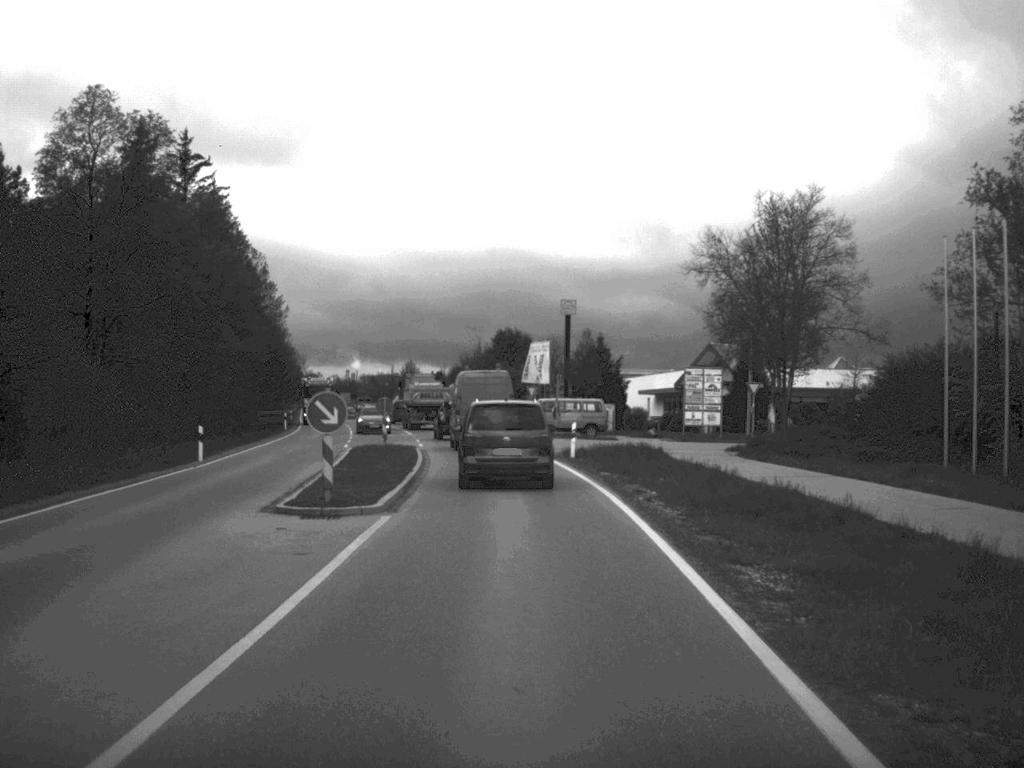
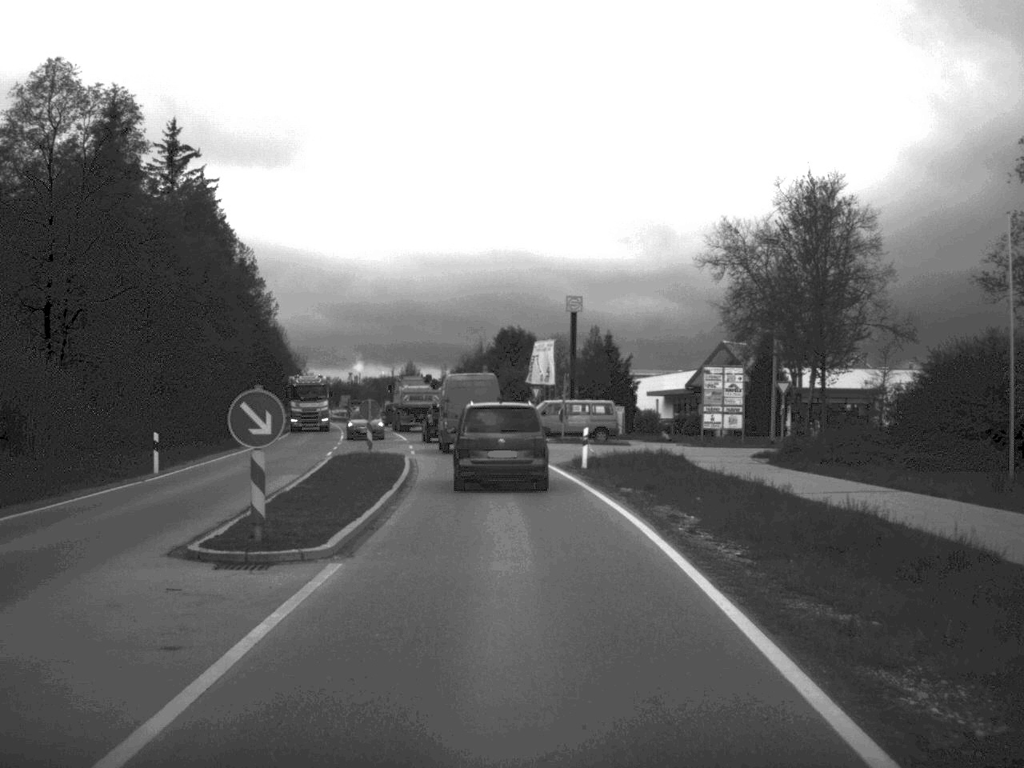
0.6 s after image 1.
(0.0, +5.0) m; 0°
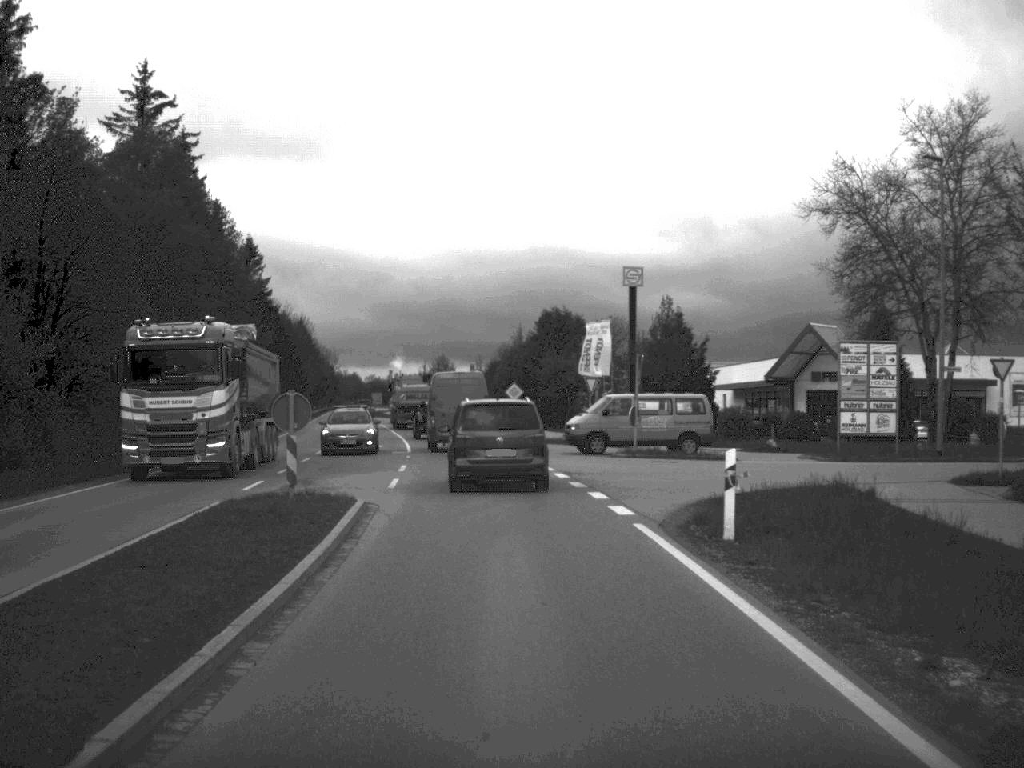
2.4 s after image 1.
(-0.3, +17.6) m; -2°
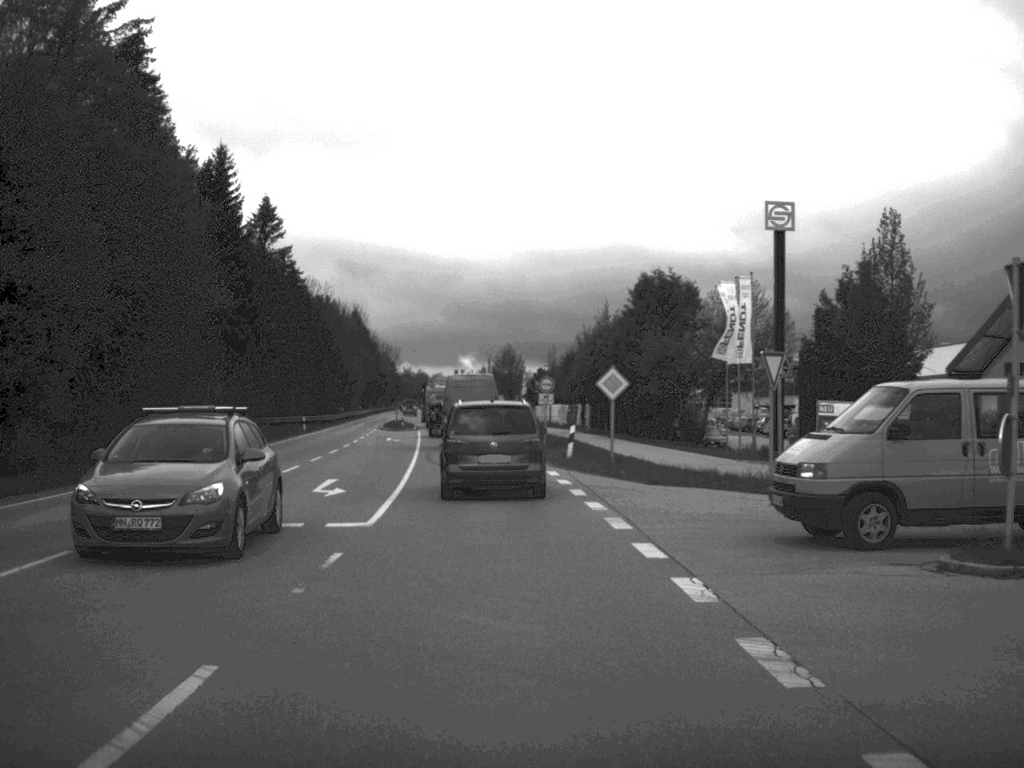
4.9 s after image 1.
(-0.7, +25.1) m; -3°
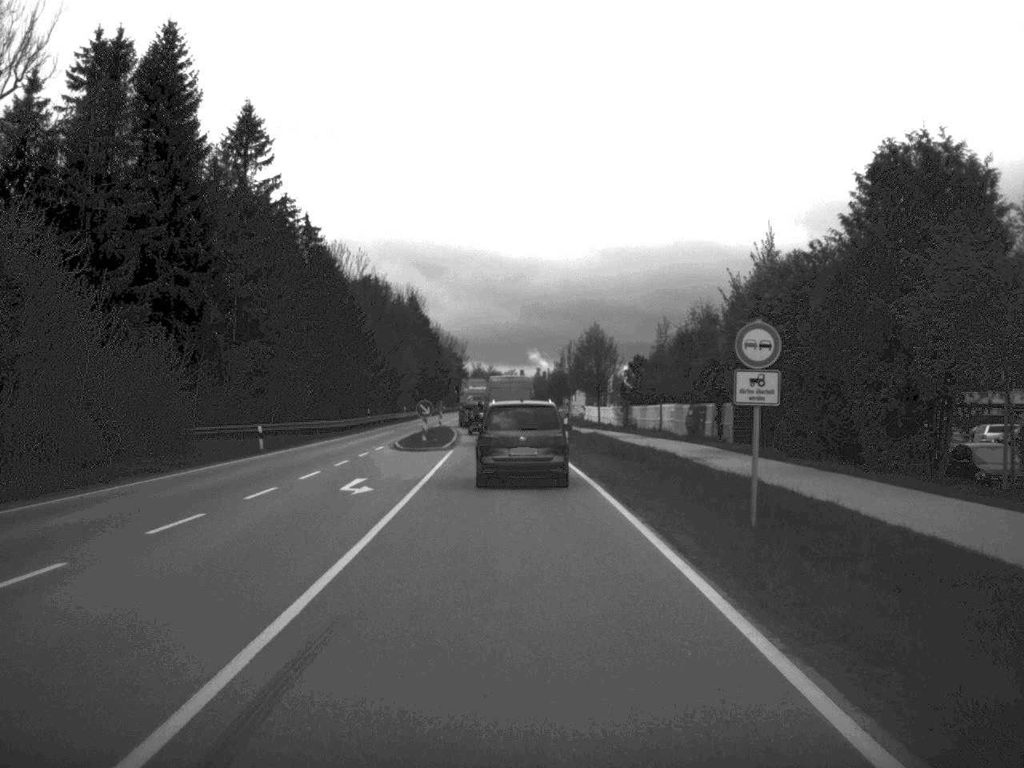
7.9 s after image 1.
(-1.2, +32.3) m; -4°
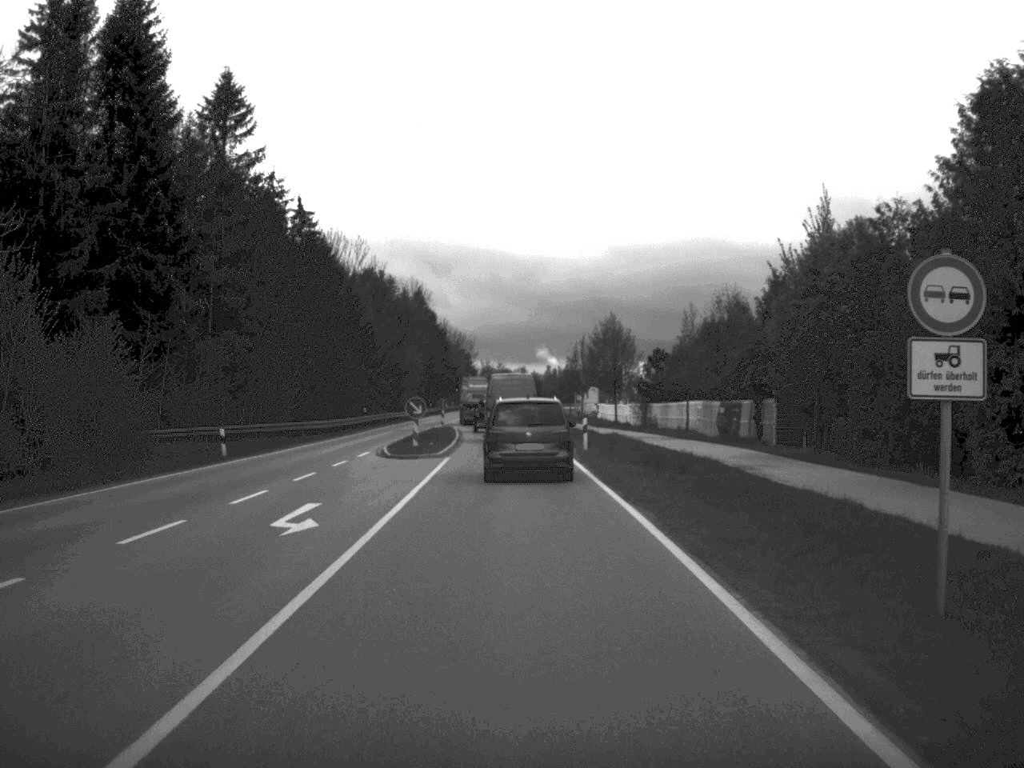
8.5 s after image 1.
(0.0, +7.3) m; 0°
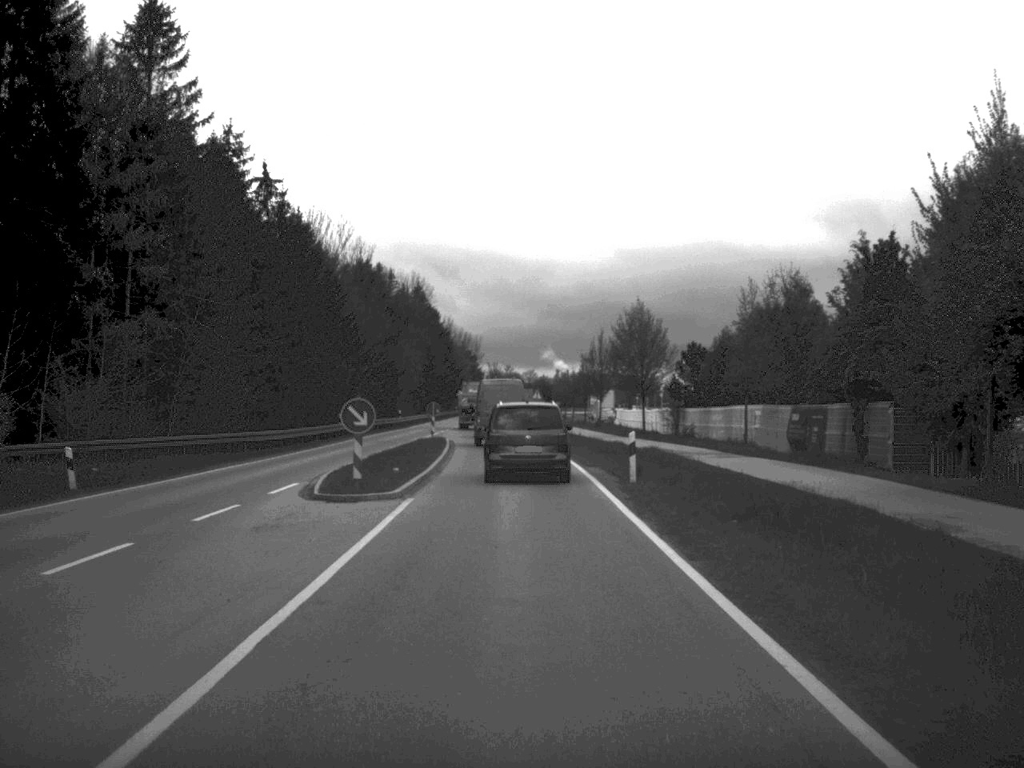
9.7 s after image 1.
(-0.1, +14.3) m; 0°
